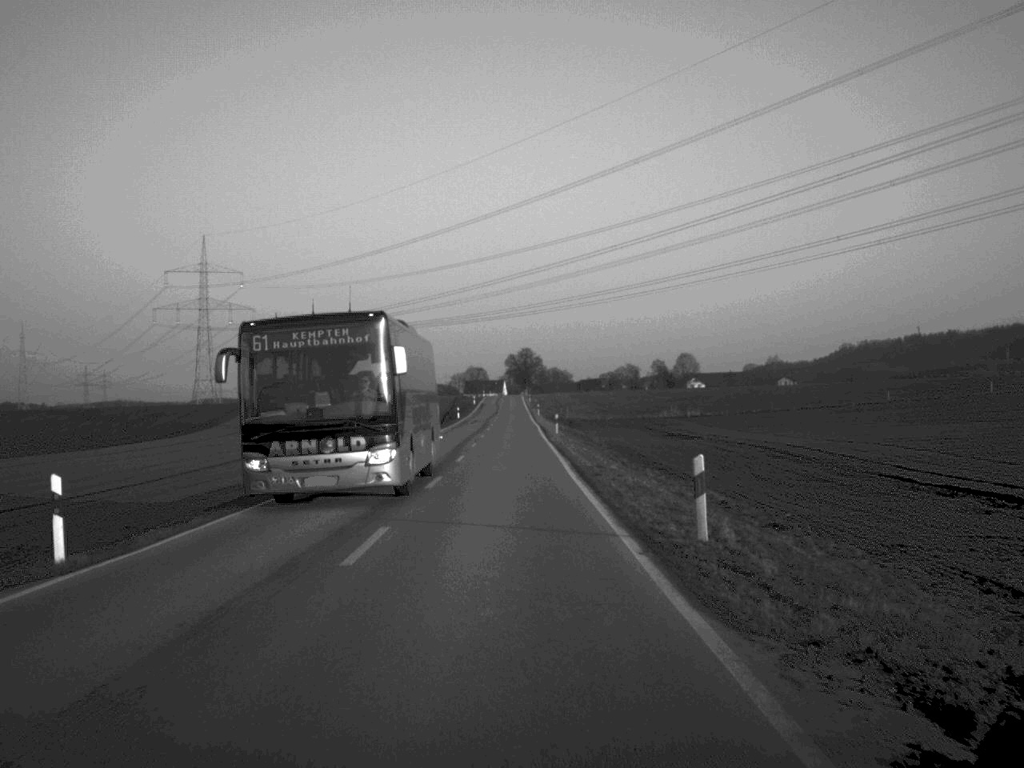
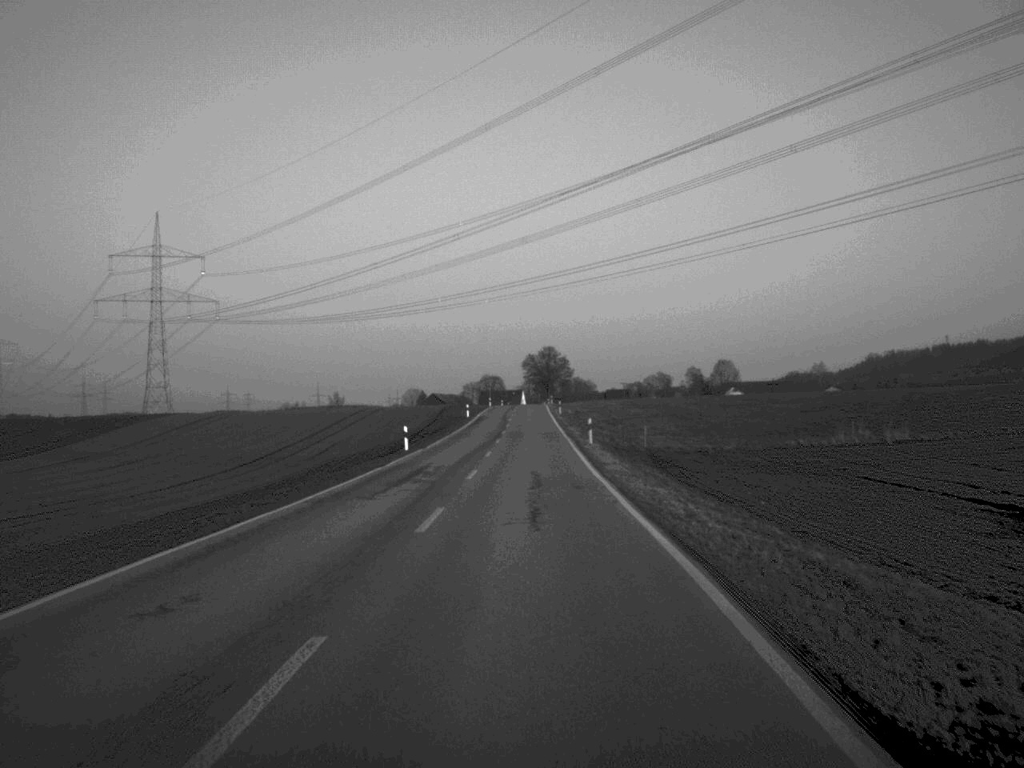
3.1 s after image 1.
(-0.6, +66.2) m; -1°
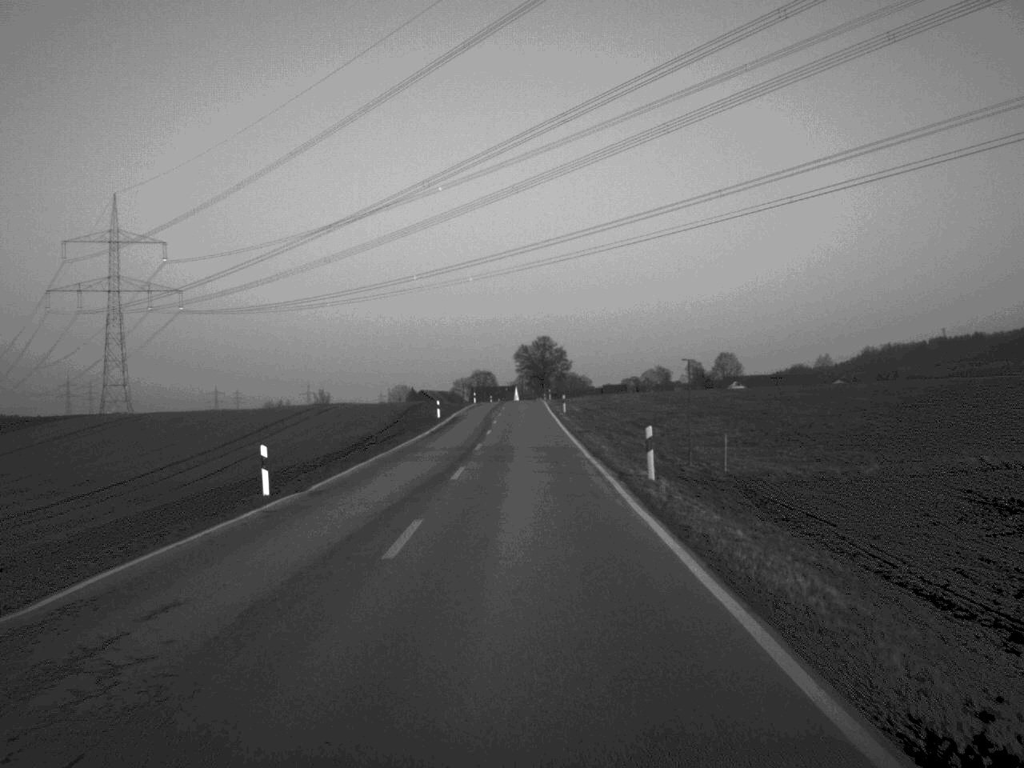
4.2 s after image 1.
(+0.1, +26.7) m; 0°
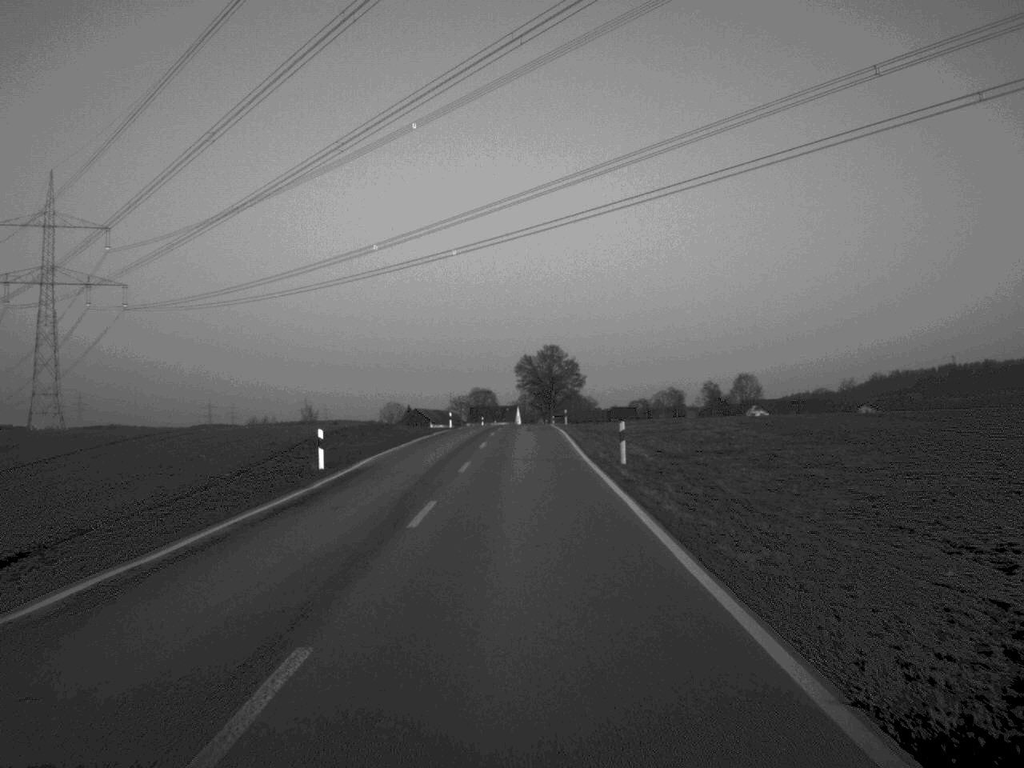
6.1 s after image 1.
(0.0, +43.0) m; 0°
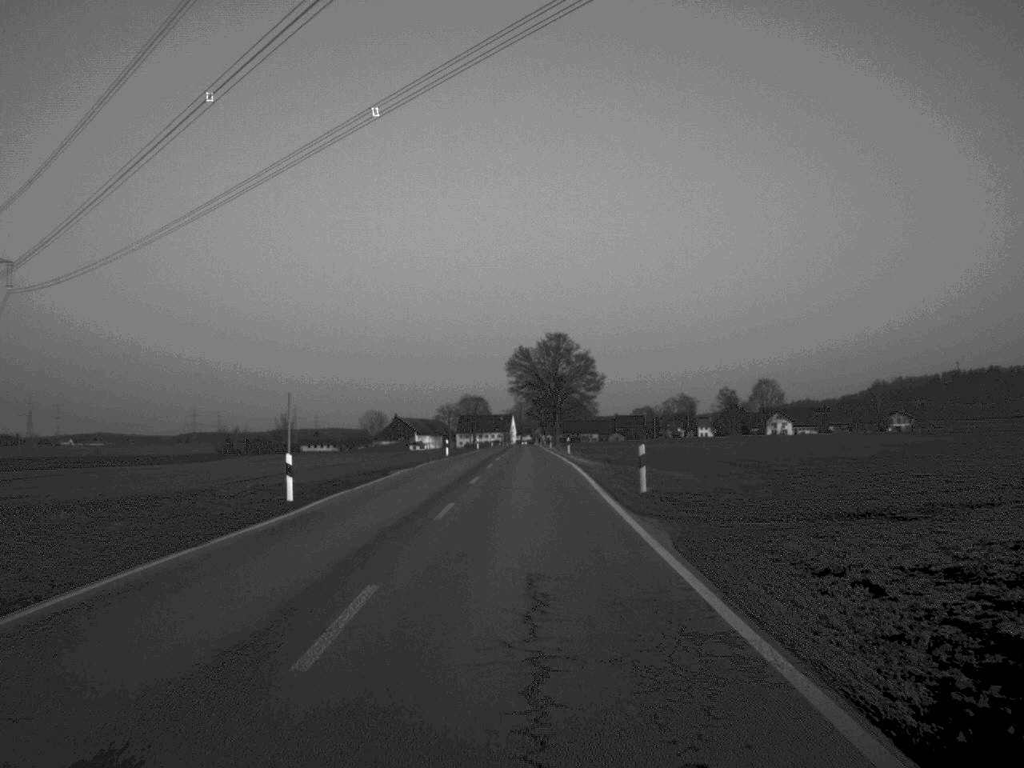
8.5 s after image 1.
(+0.1, +54.2) m; 0°
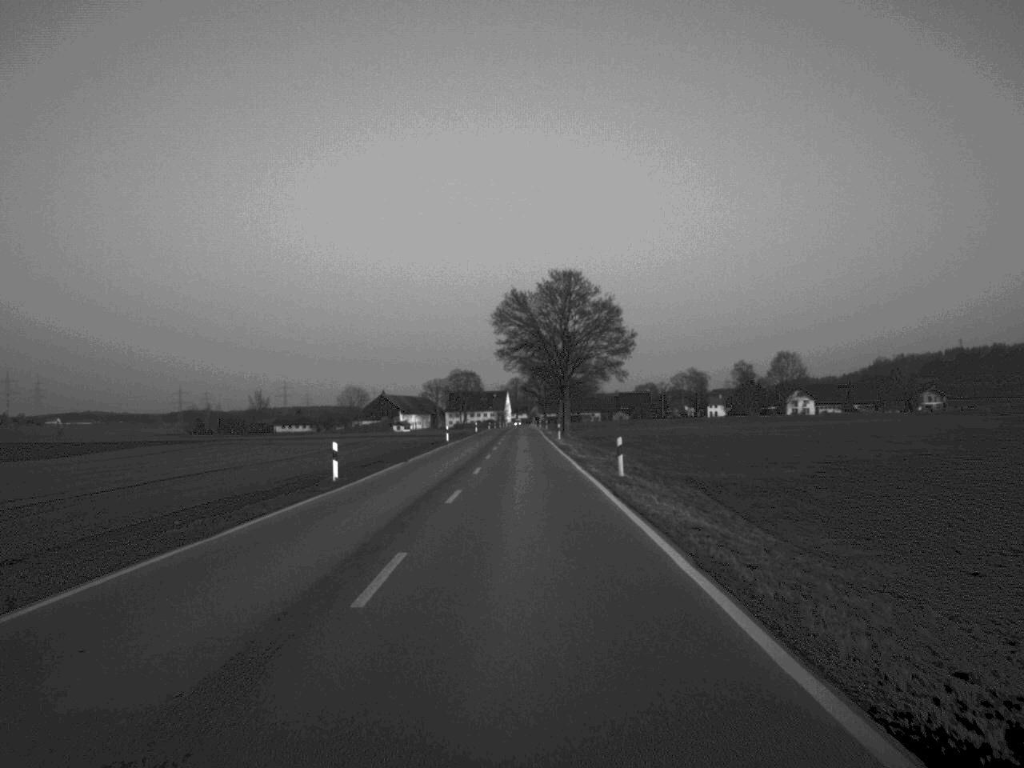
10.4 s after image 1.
(+0.1, +44.0) m; 0°
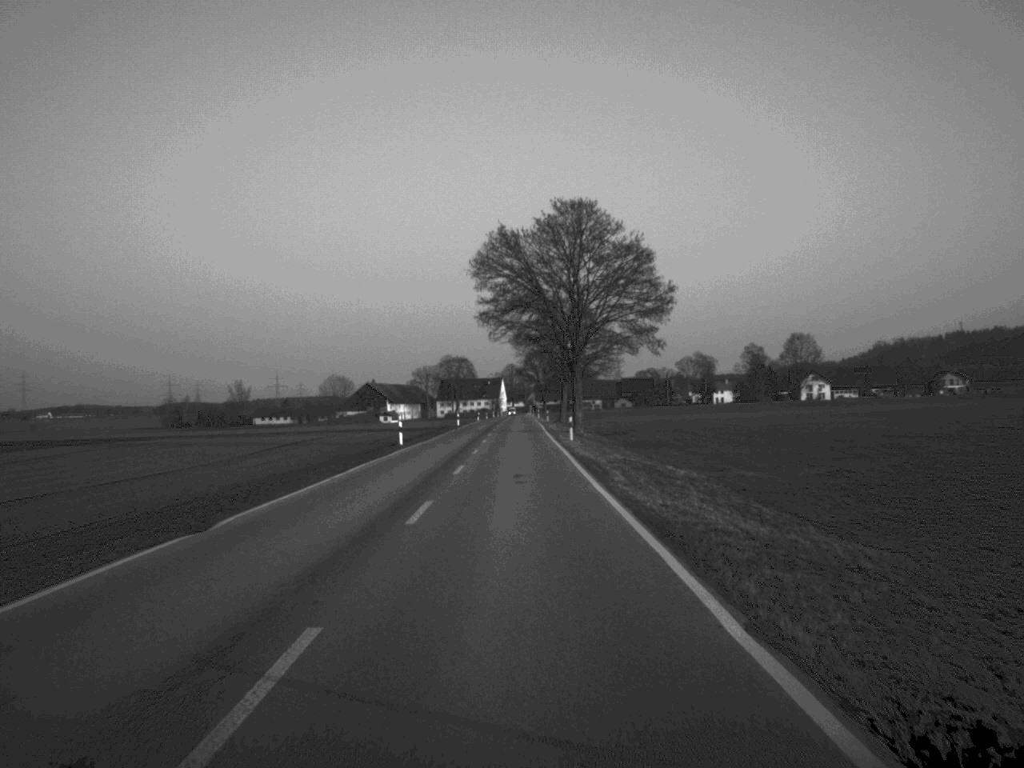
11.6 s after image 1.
(+0.1, +28.4) m; 0°
